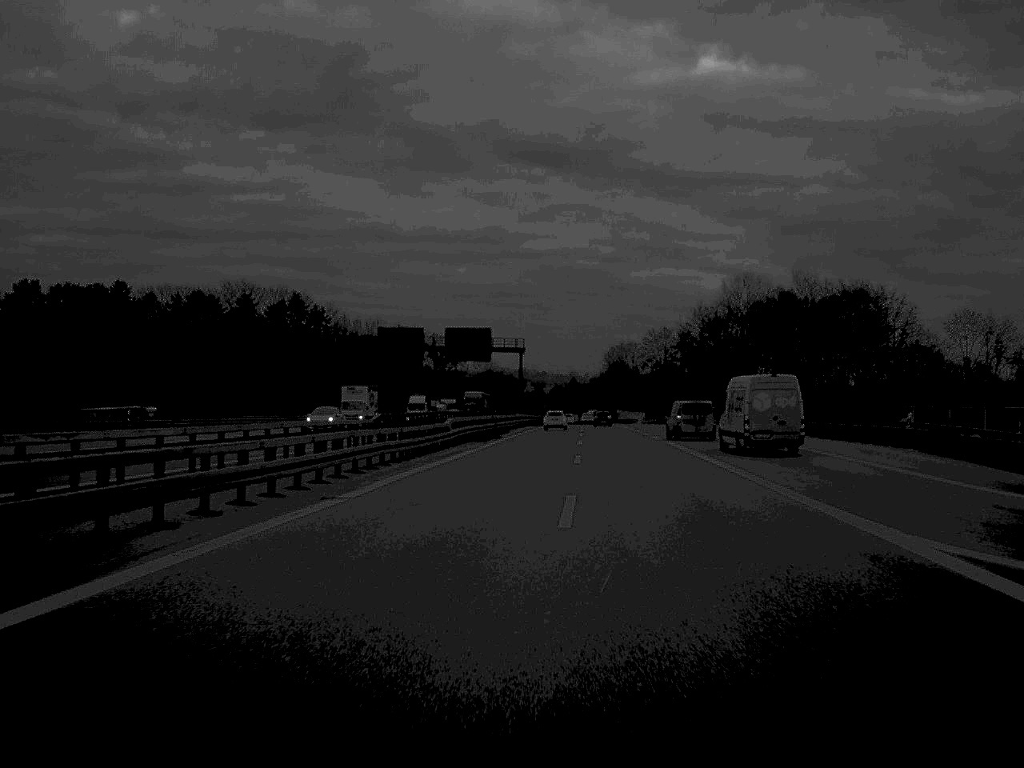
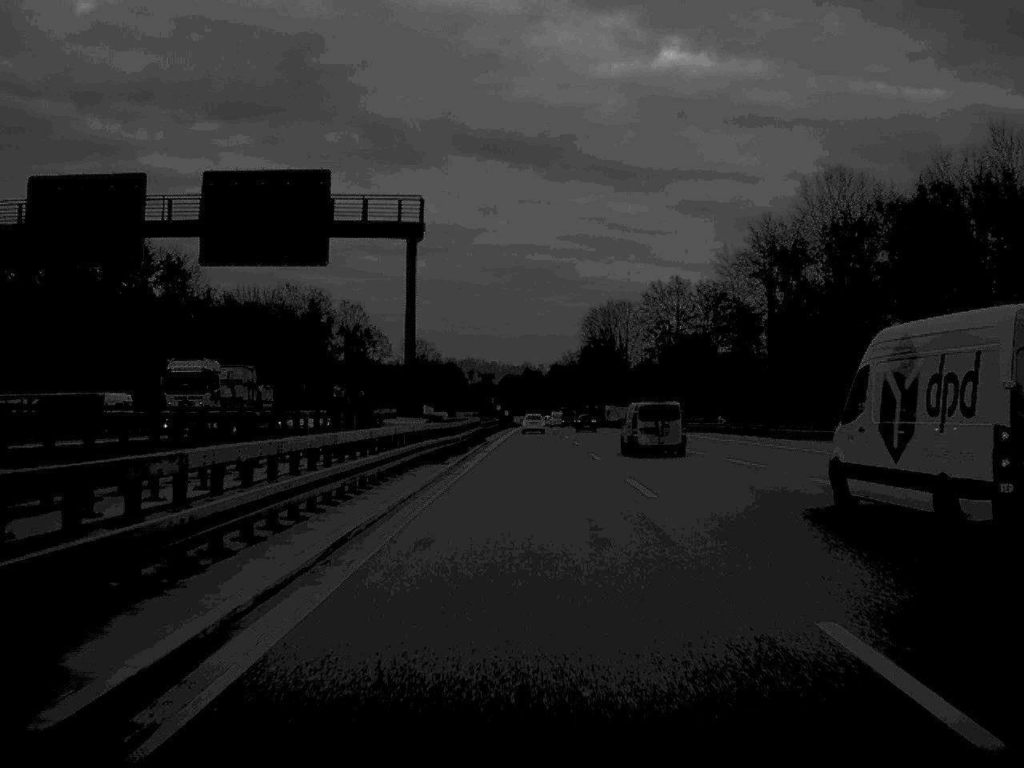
(+1.9, +88.8) m; +2°
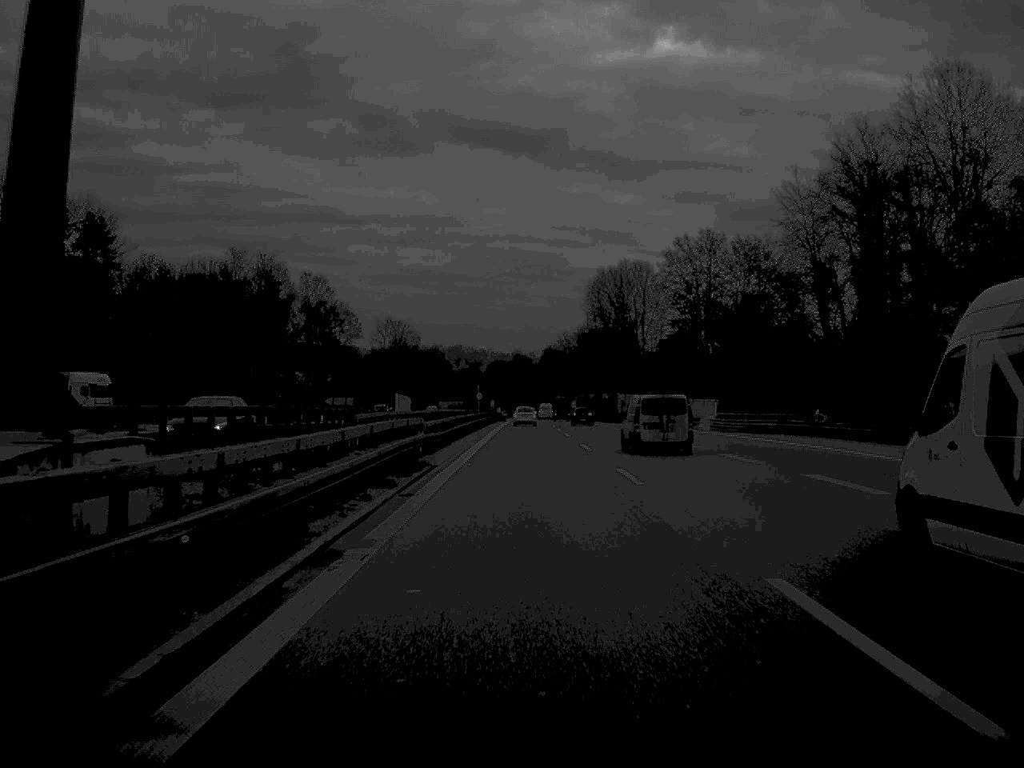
(+0.1, +35.3) m; 0°
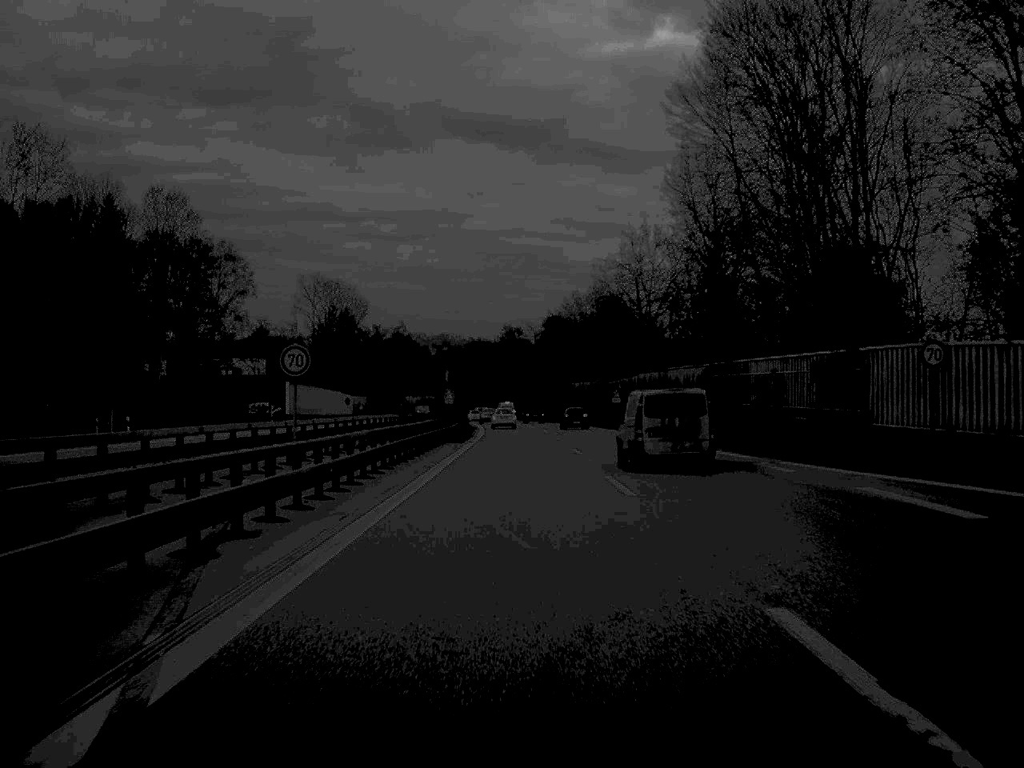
(+0.2, +89.2) m; 0°
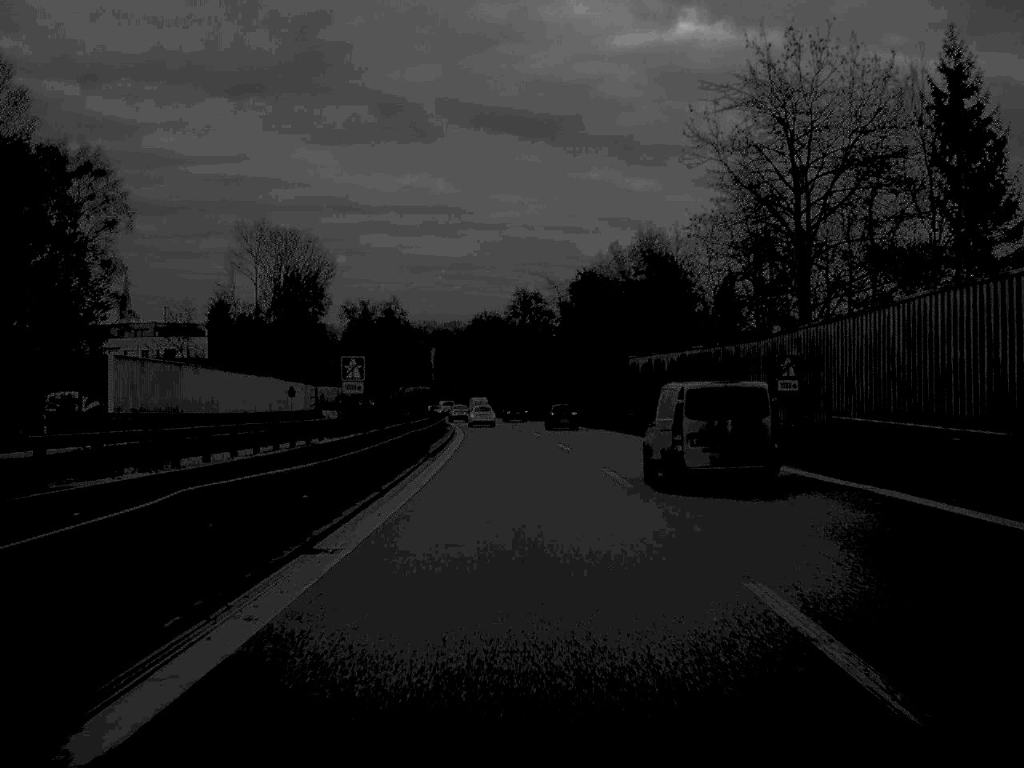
(-0.3, +52.5) m; -1°
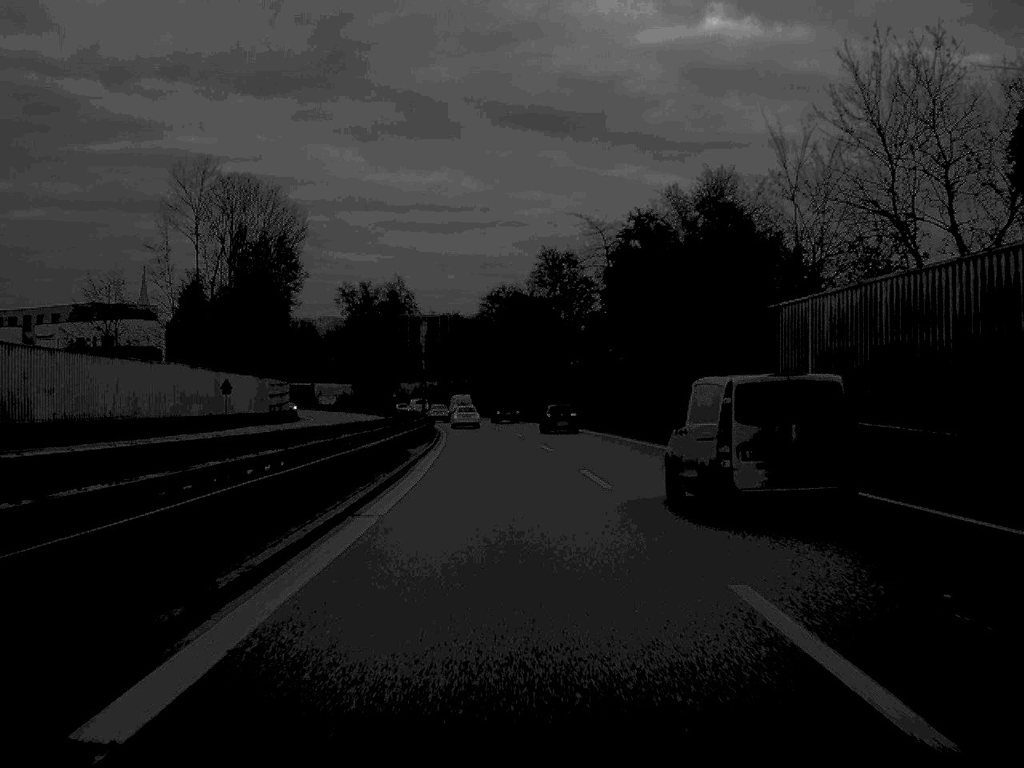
(-0.3, +36.0) m; -1°
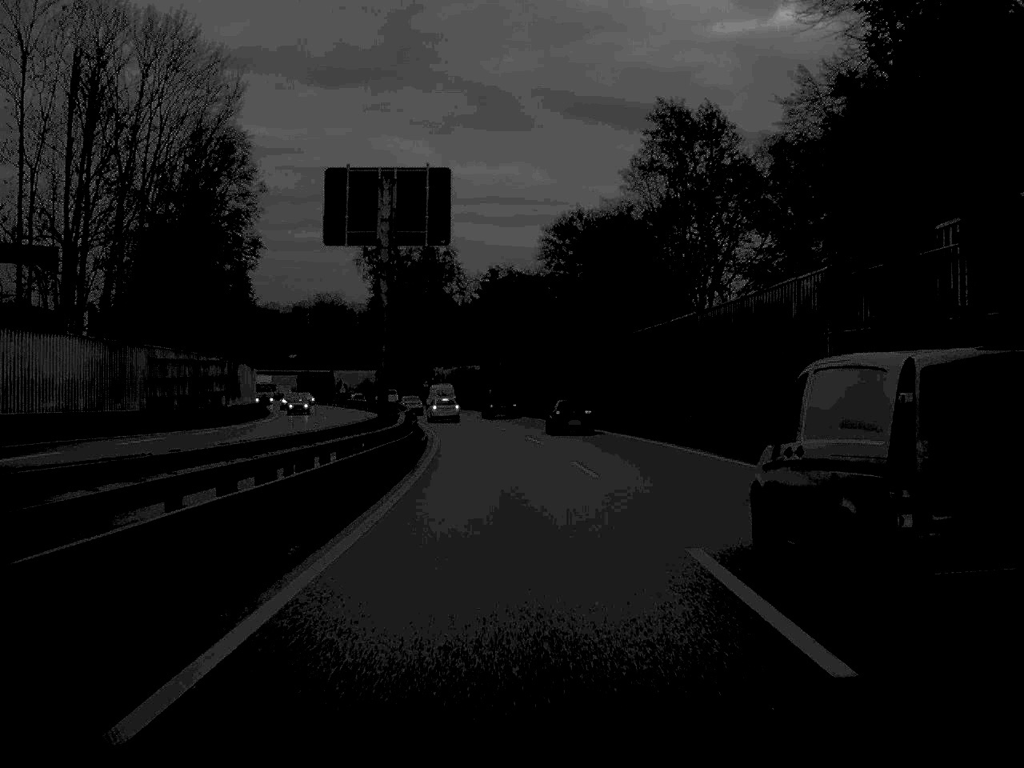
(-1.4, +51.1) m; -3°
